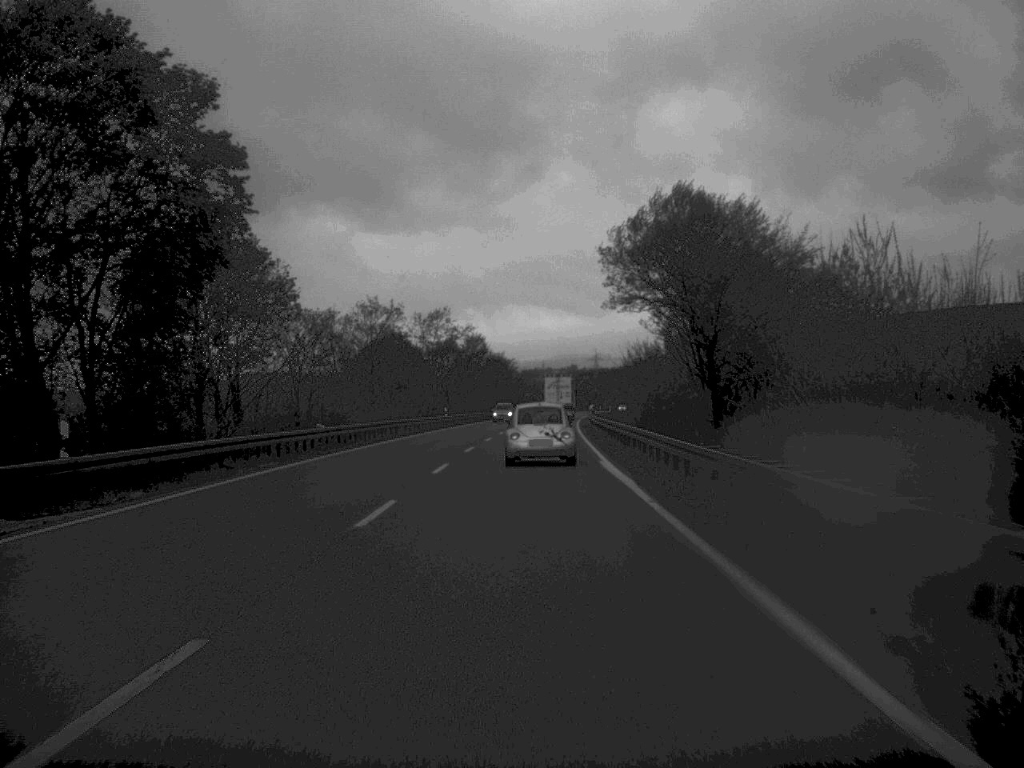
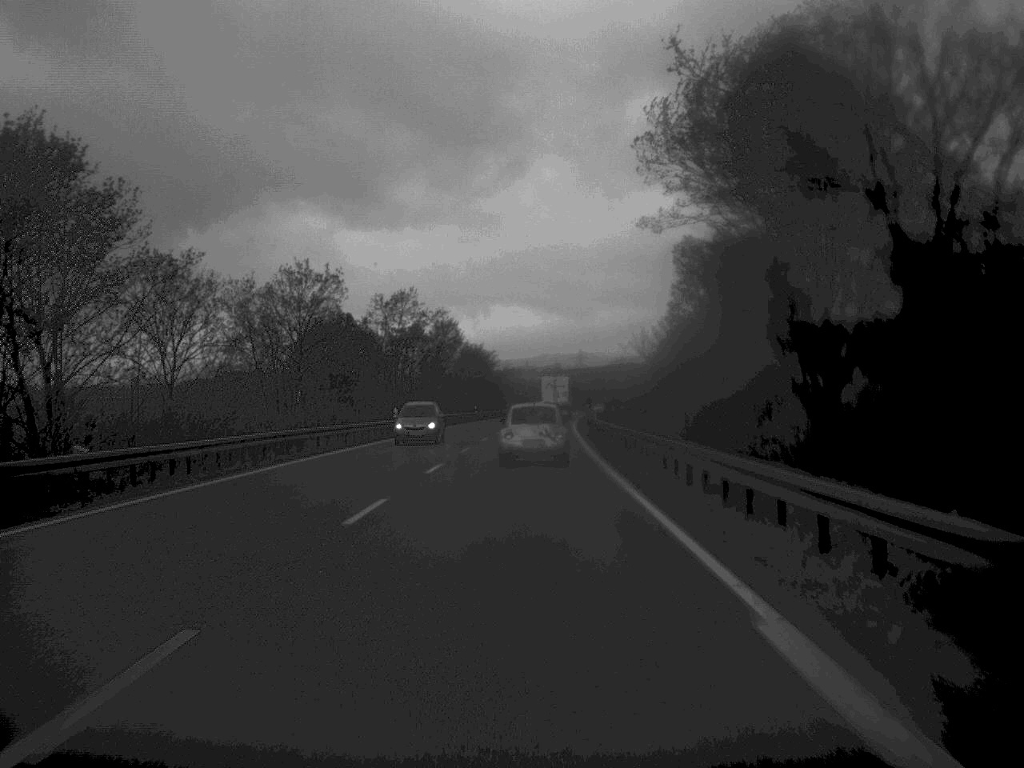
(+0.1, +23.4) m; +1°
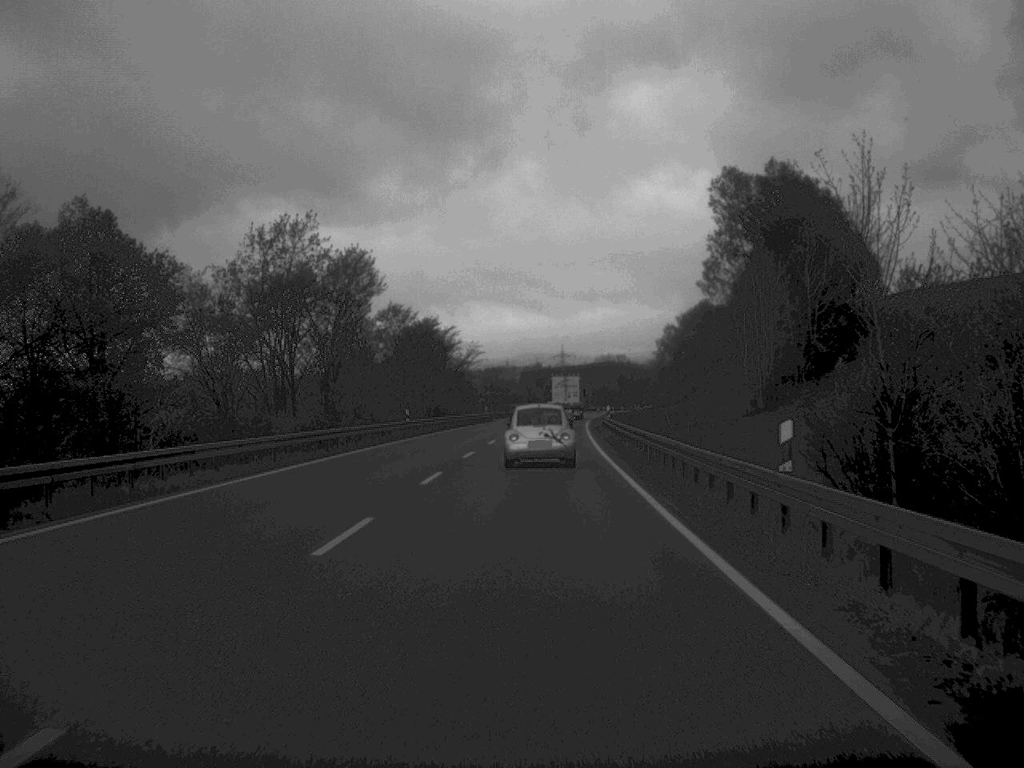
(+0.3, +49.8) m; +1°
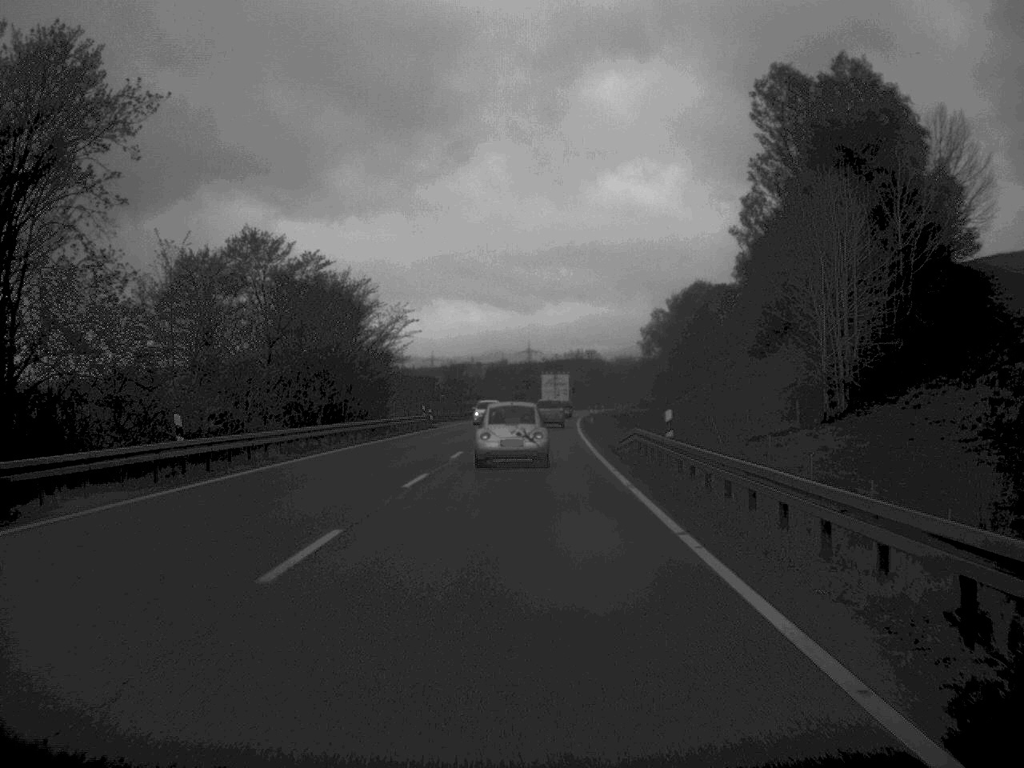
(+0.5, +37.5) m; +1°
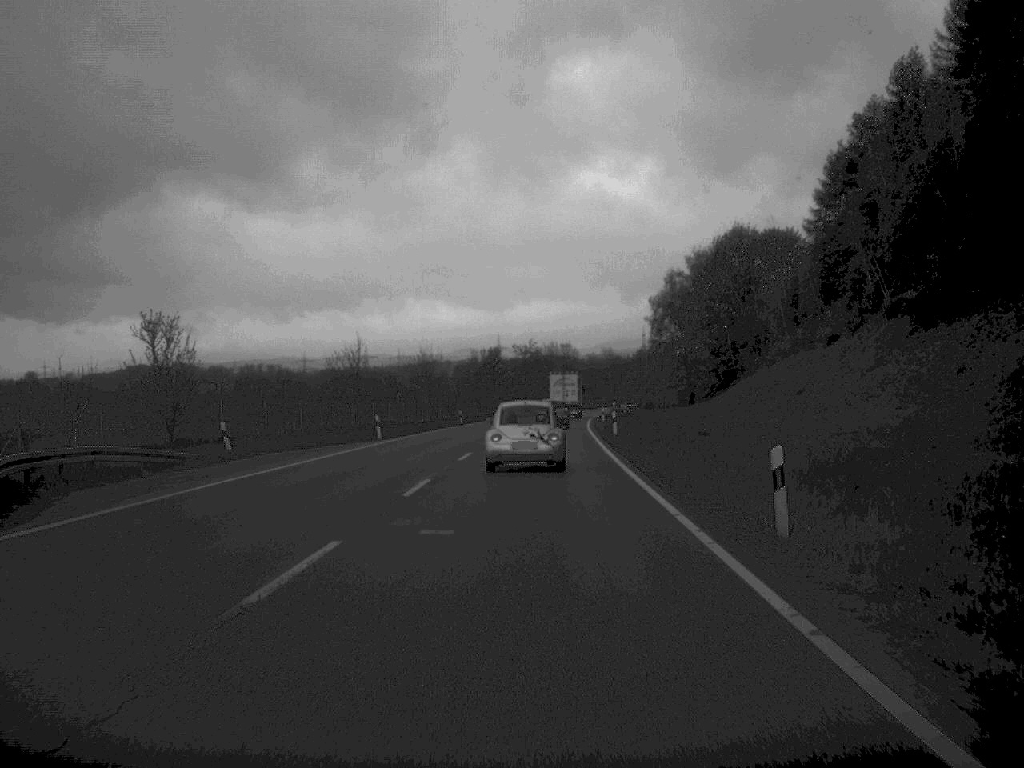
(+0.7, +60.8) m; +1°
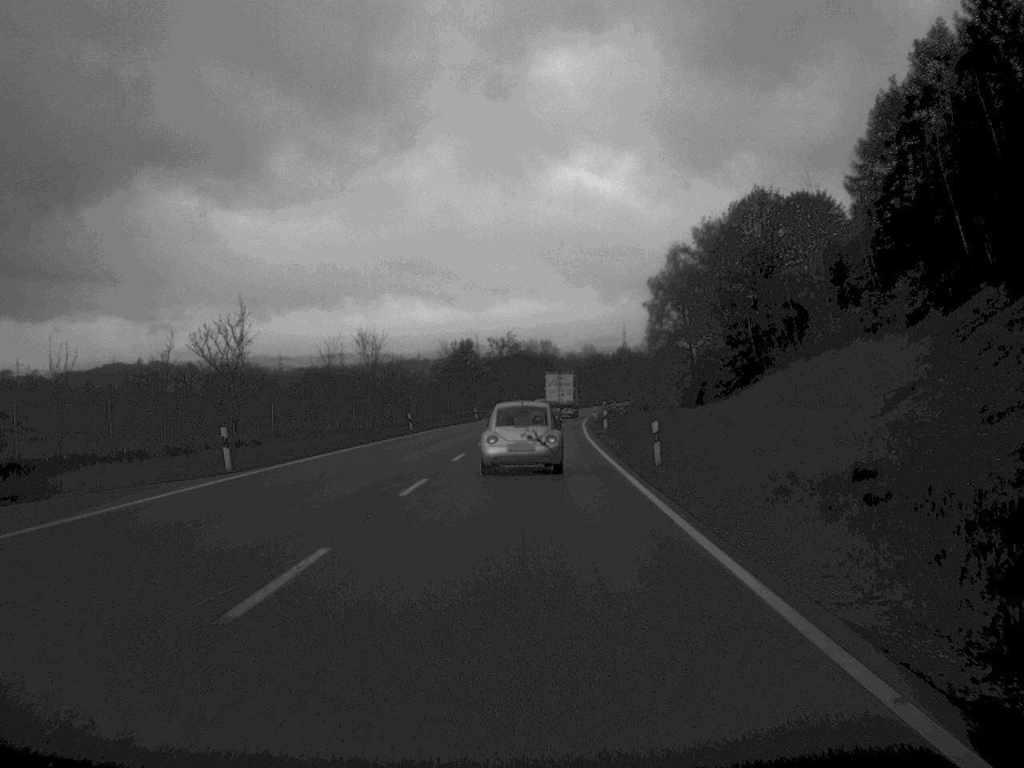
(+0.2, +23.6) m; +1°
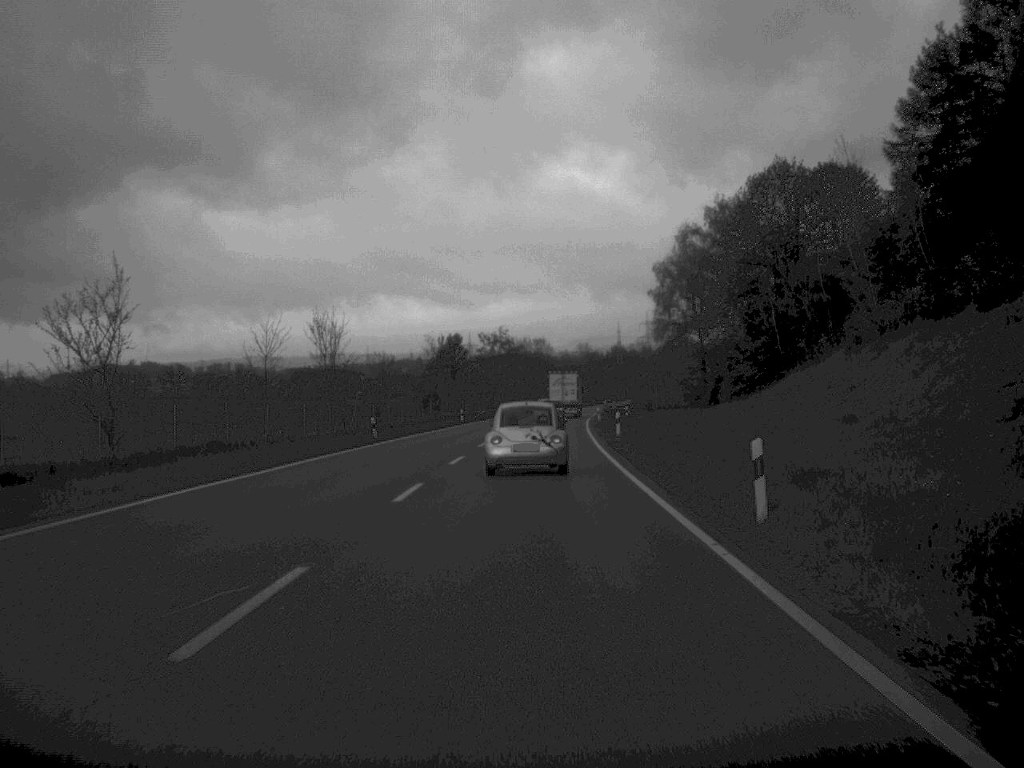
(0.0, +13.0) m; 0°
